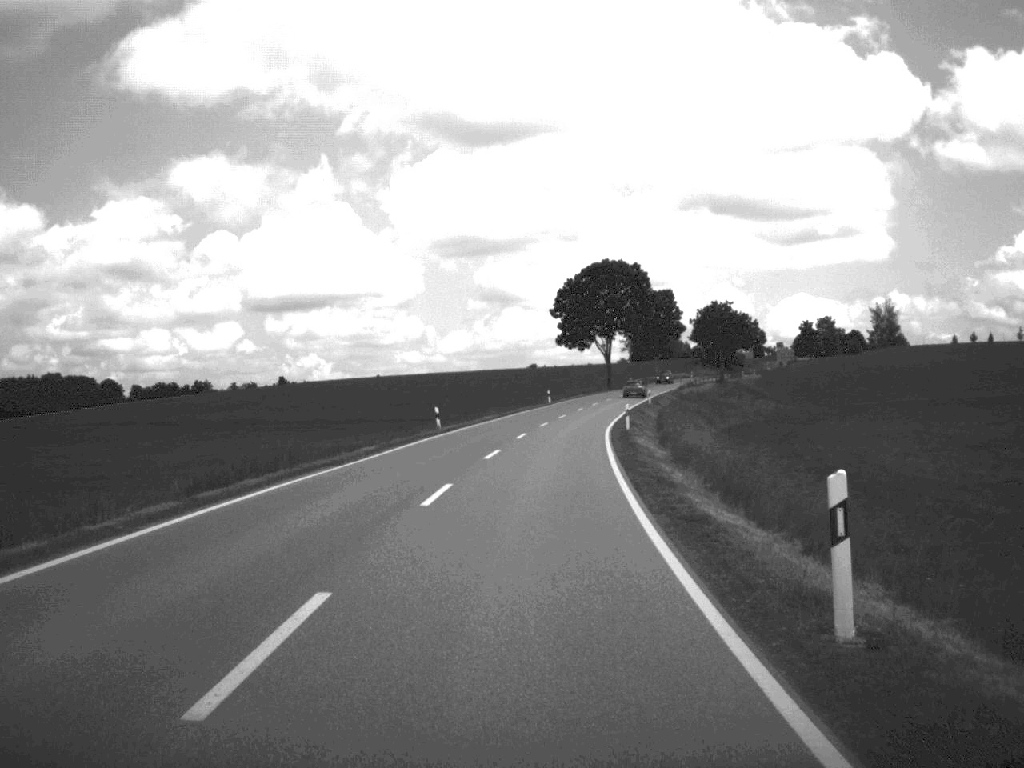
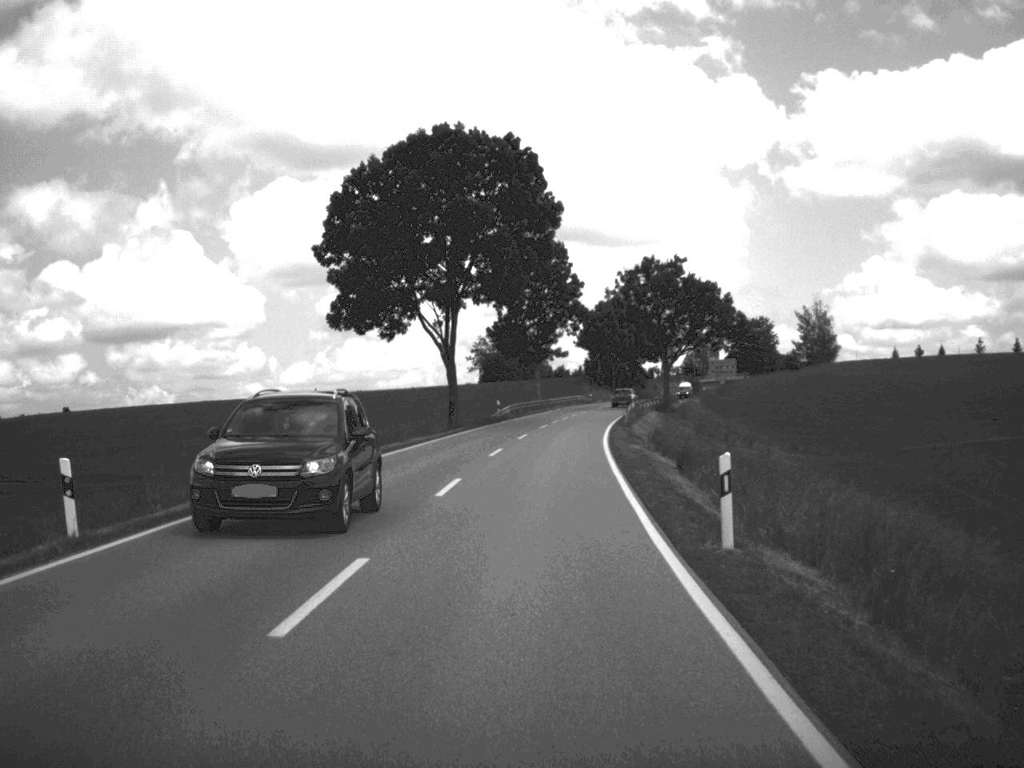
(+5.0, +80.1) m; +7°
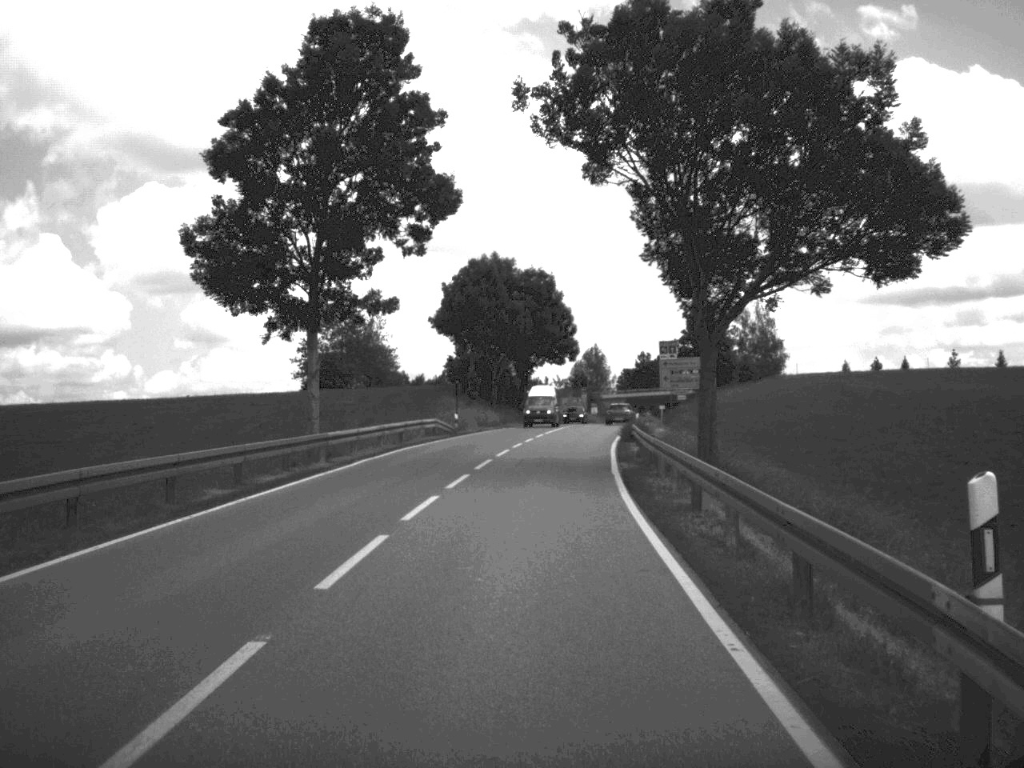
(+3.0, +62.3) m; +6°
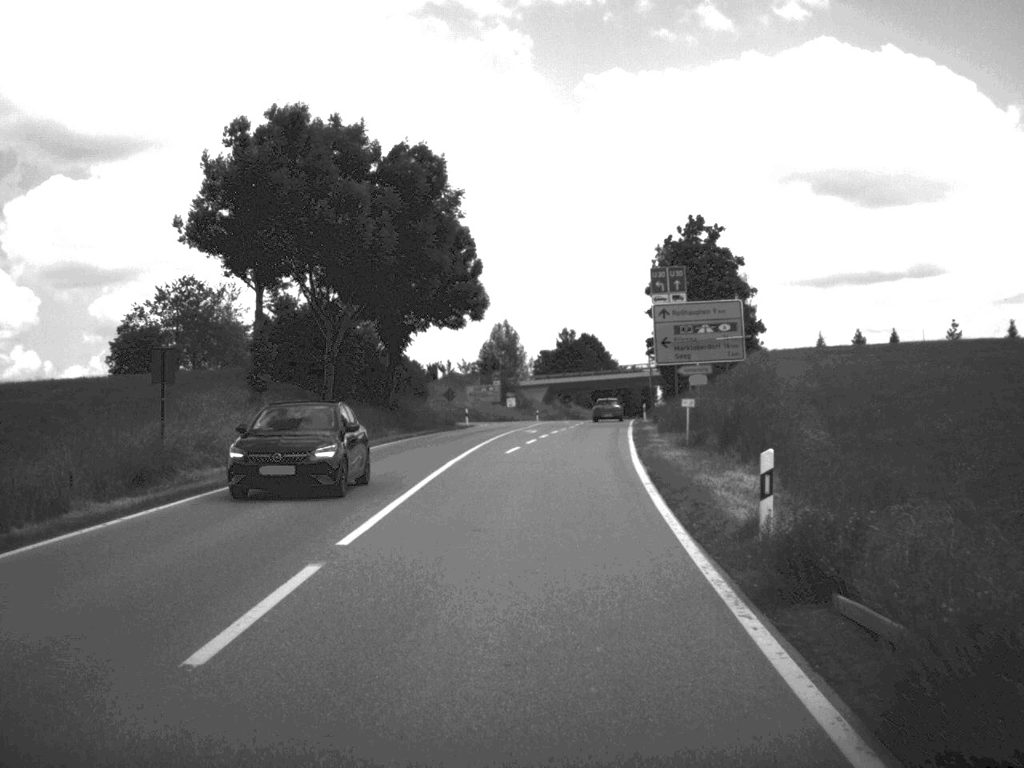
(+1.7, +44.4) m; +4°
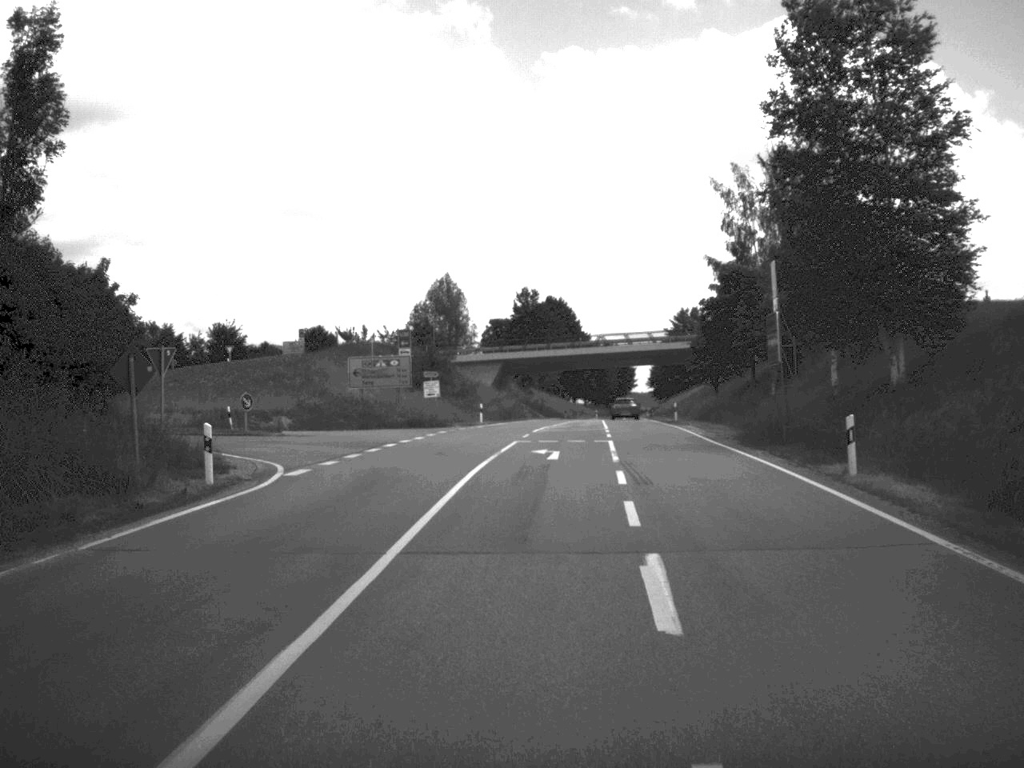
(+0.7, +53.4) m; +2°
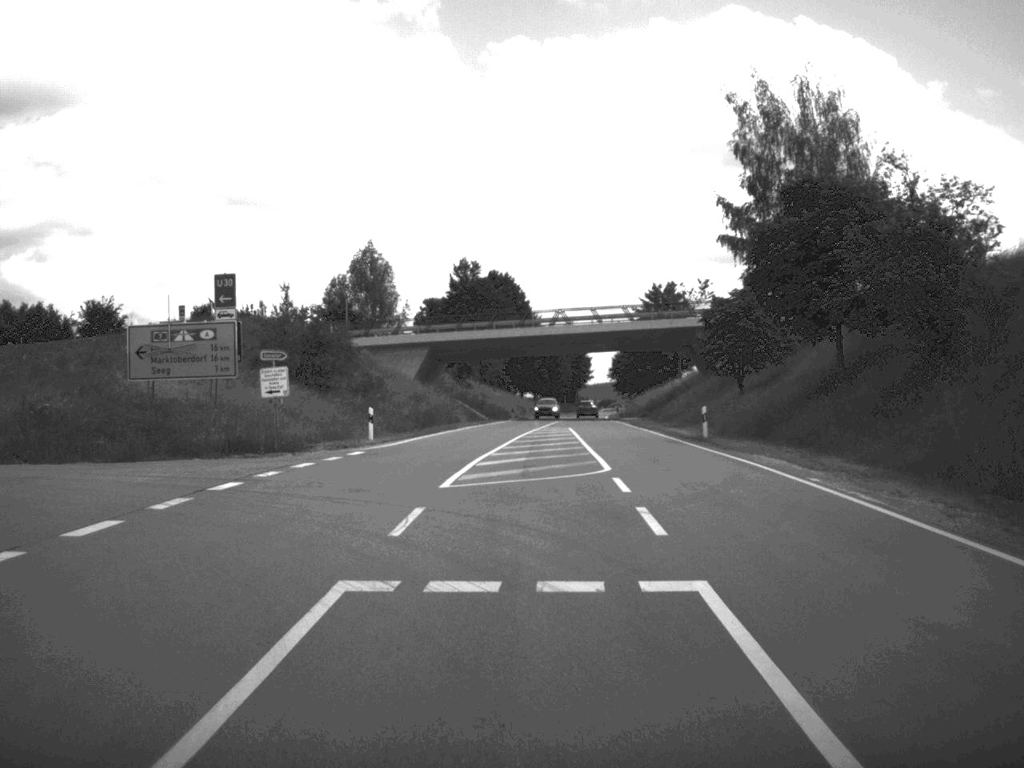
(+0.6, +27.4) m; +2°
